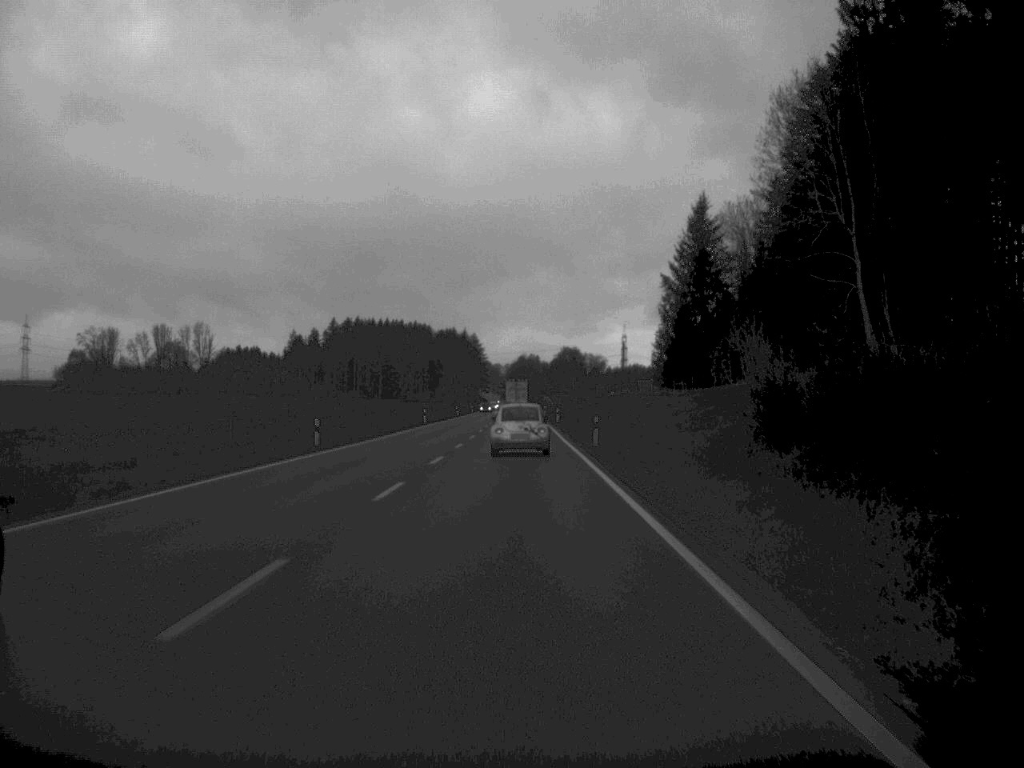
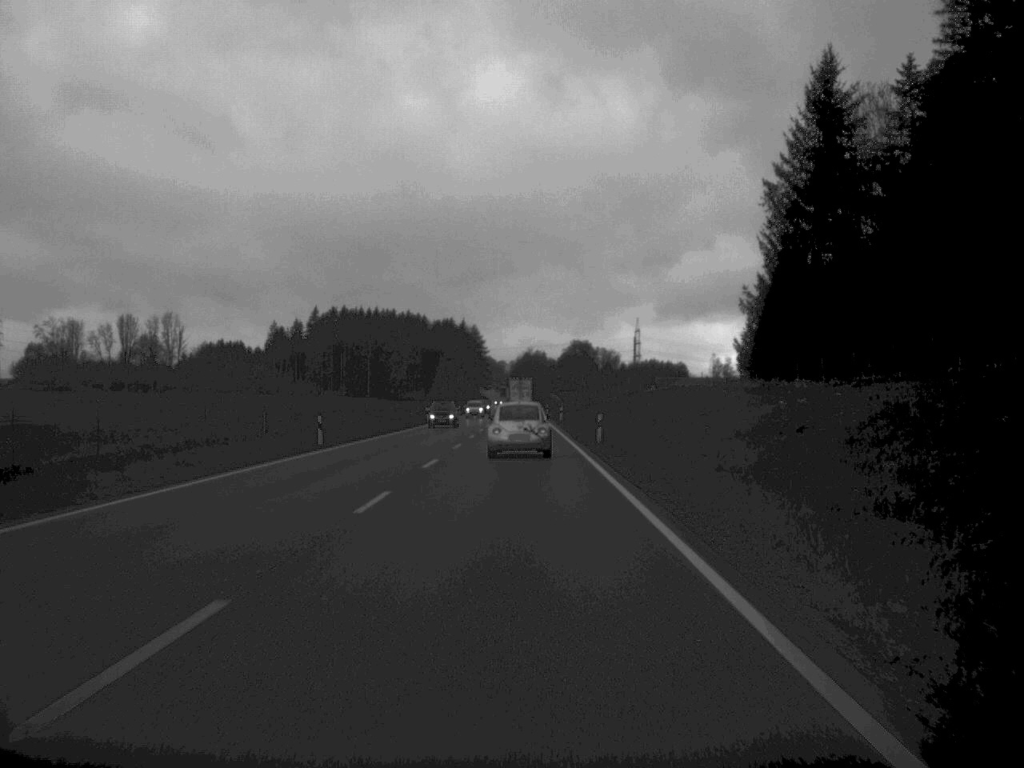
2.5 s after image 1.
(-0.1, +49.5) m; 0°
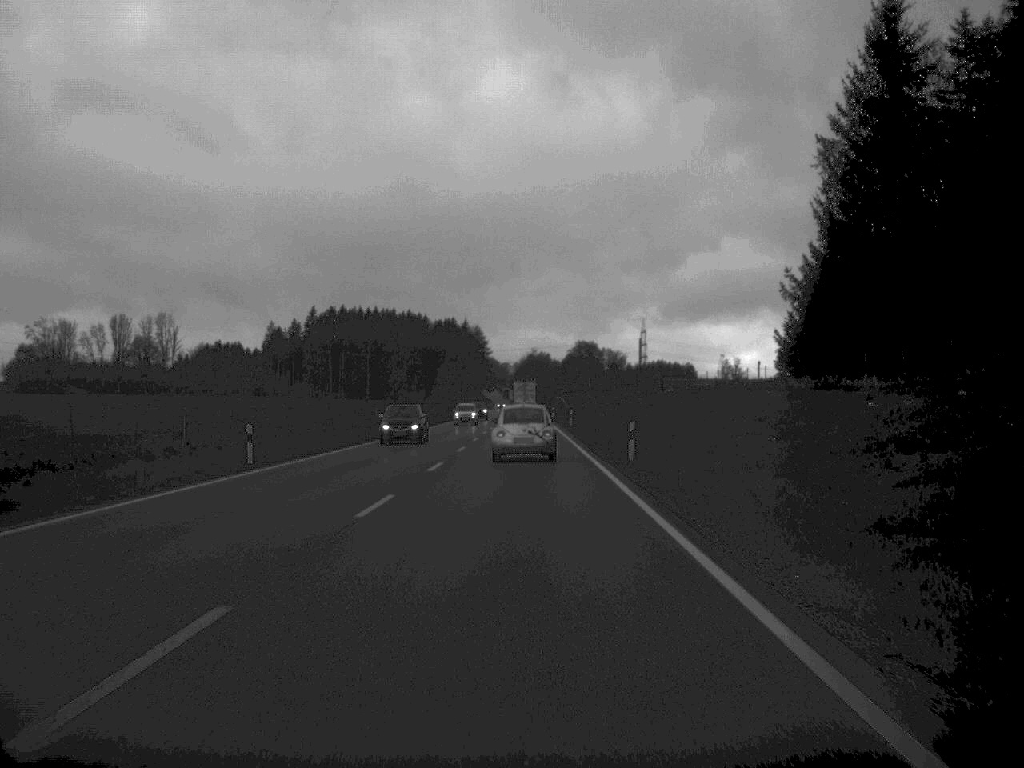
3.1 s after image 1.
(0.0, +12.1) m; 0°
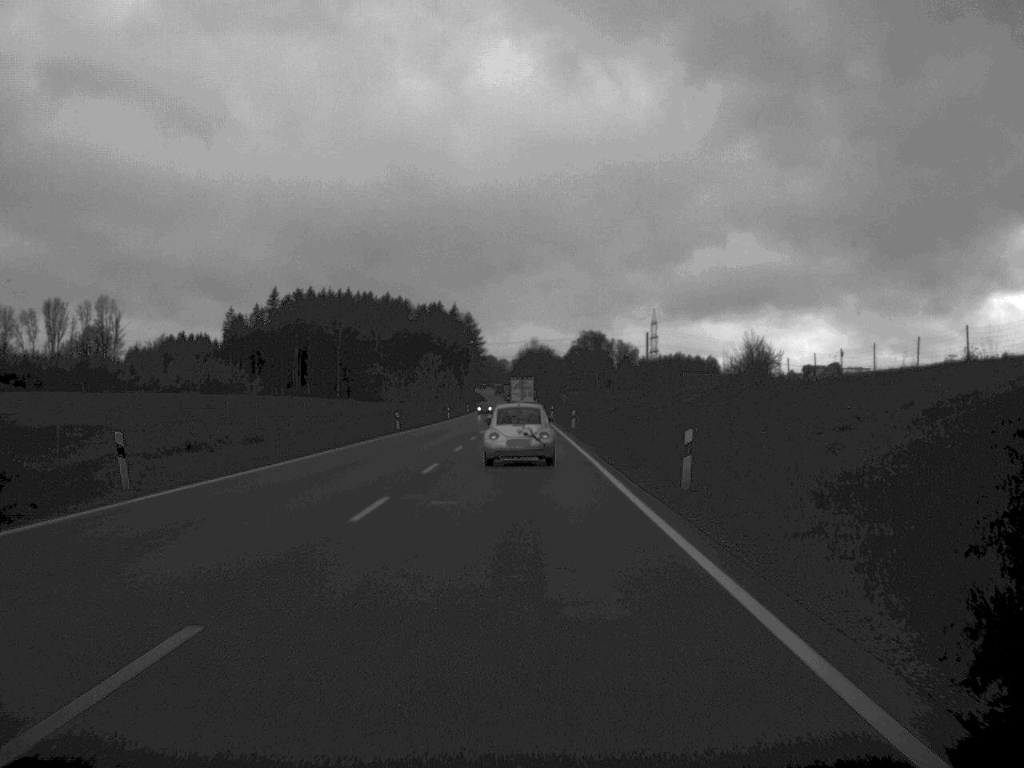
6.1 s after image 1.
(+0.1, +60.0) m; 0°
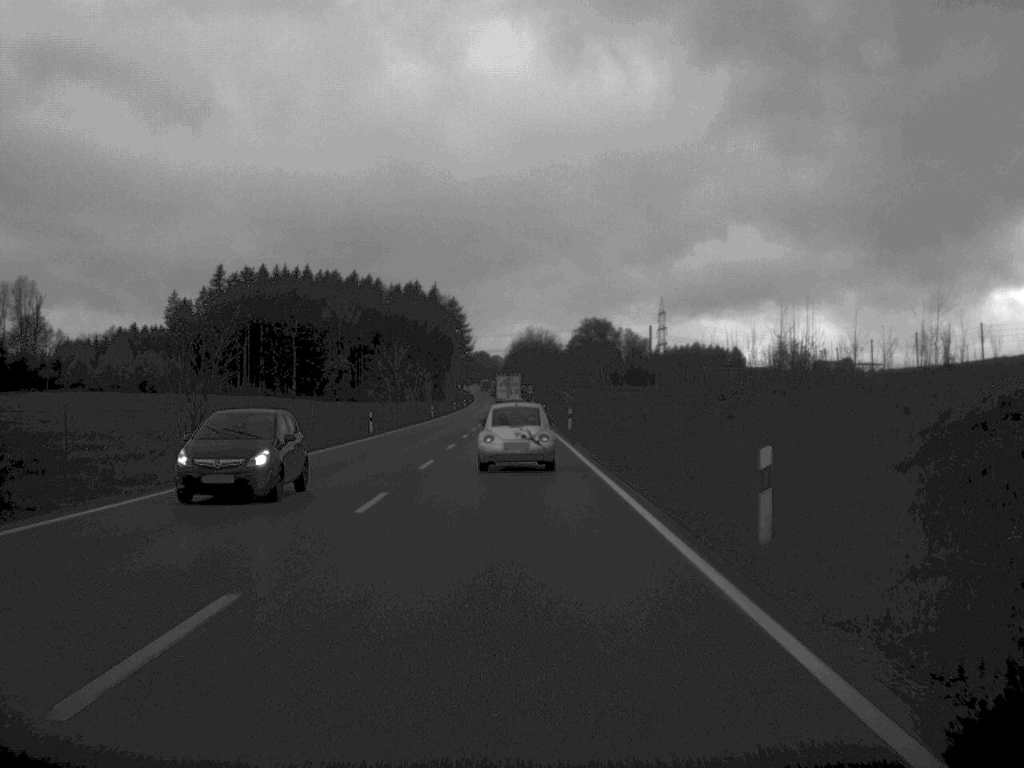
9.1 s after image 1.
(0.0, +57.6) m; 0°
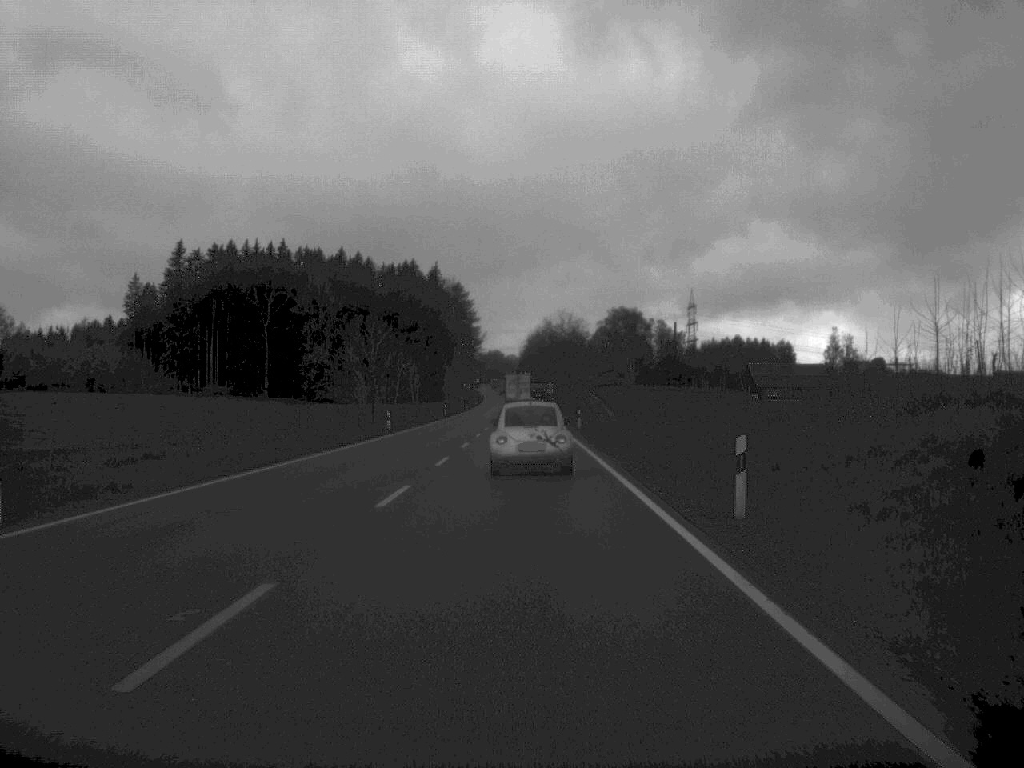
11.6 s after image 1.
(-0.4, +46.6) m; -1°
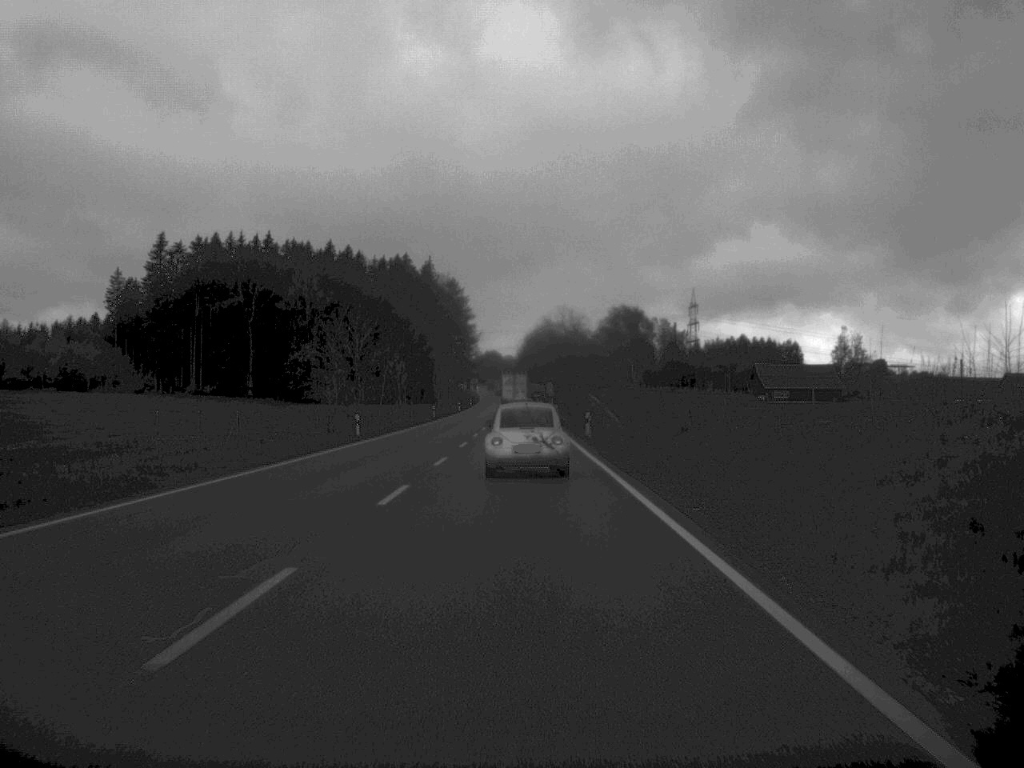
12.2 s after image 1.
(0.0, +11.3) m; 0°
